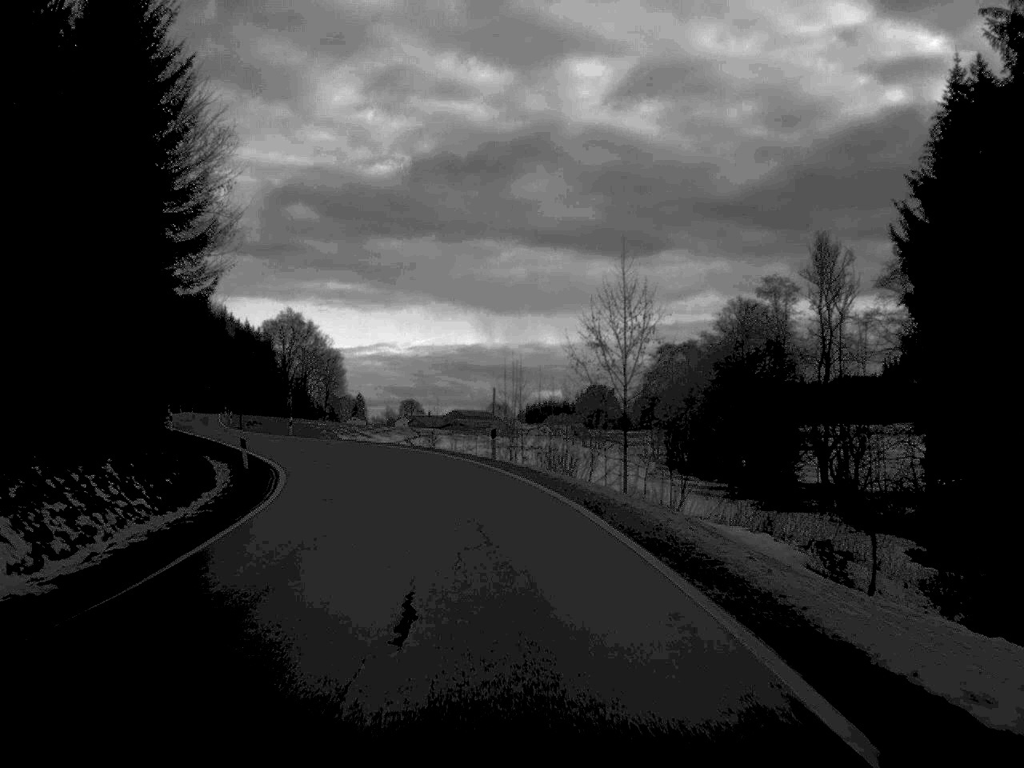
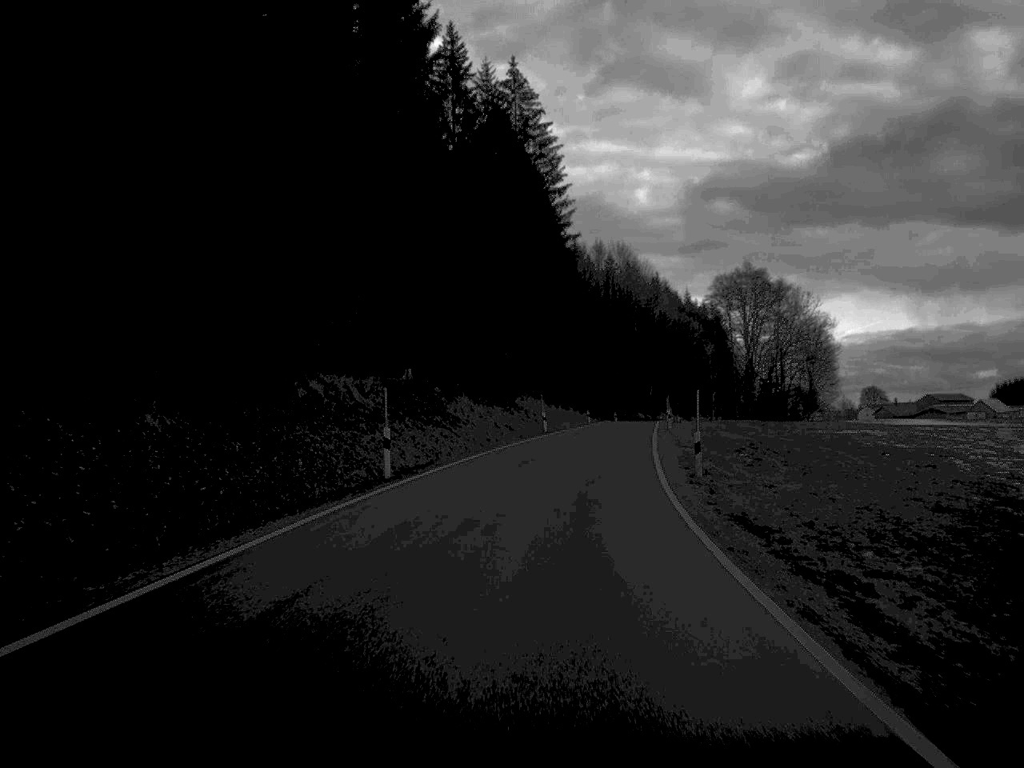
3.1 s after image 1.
(-18.8, +78.1) m; -19°
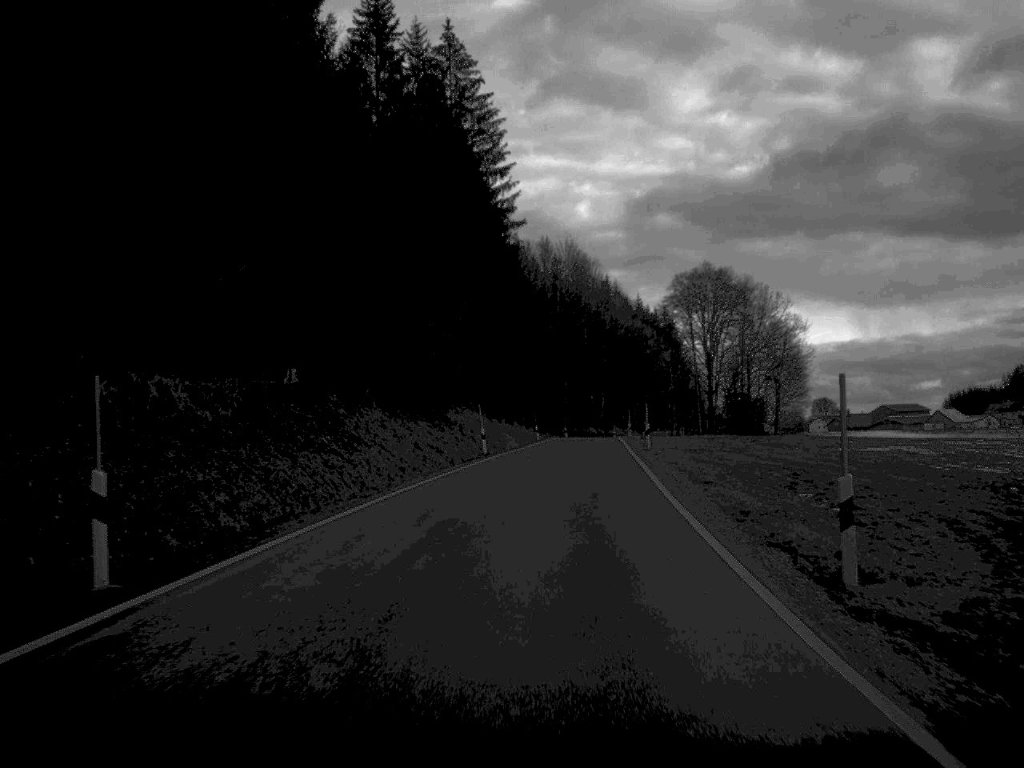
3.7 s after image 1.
(+0.4, +16.5) m; +3°
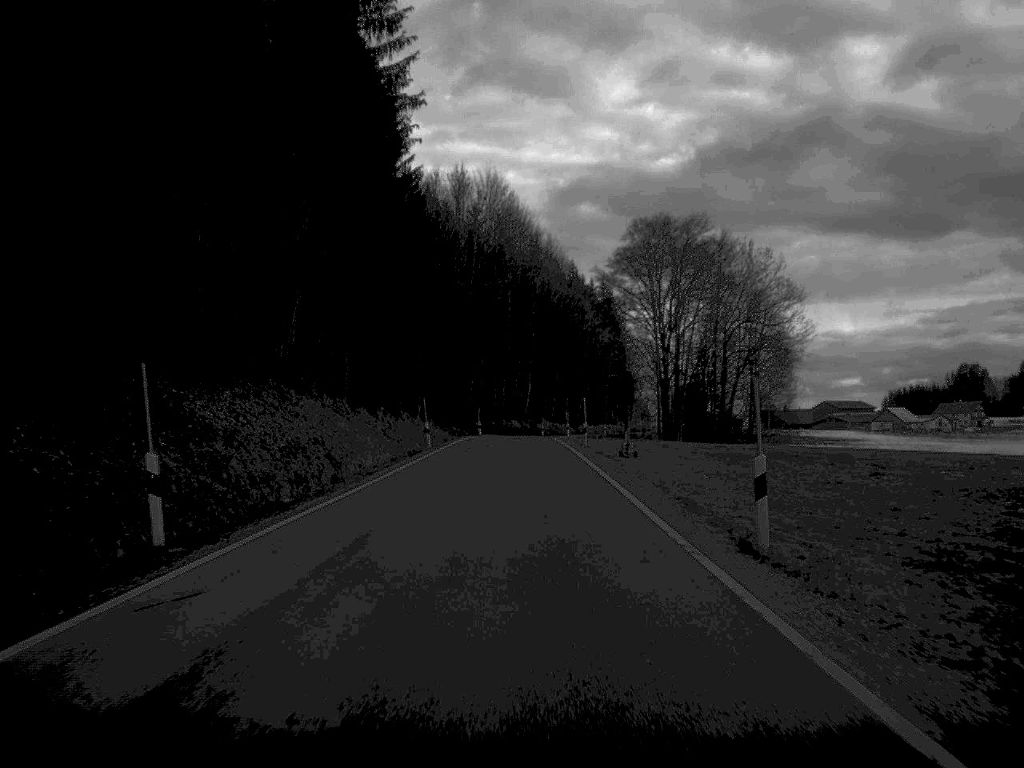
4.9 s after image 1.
(+1.4, +37.8) m; +3°
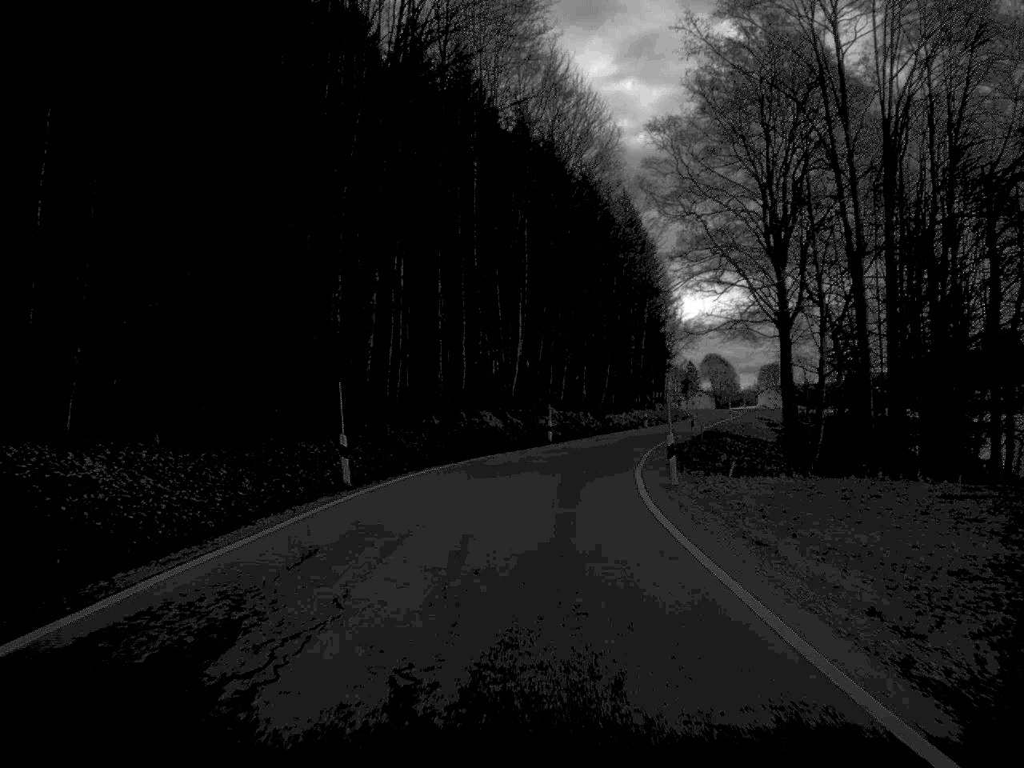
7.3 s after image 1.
(-0.2, +68.2) m; +1°
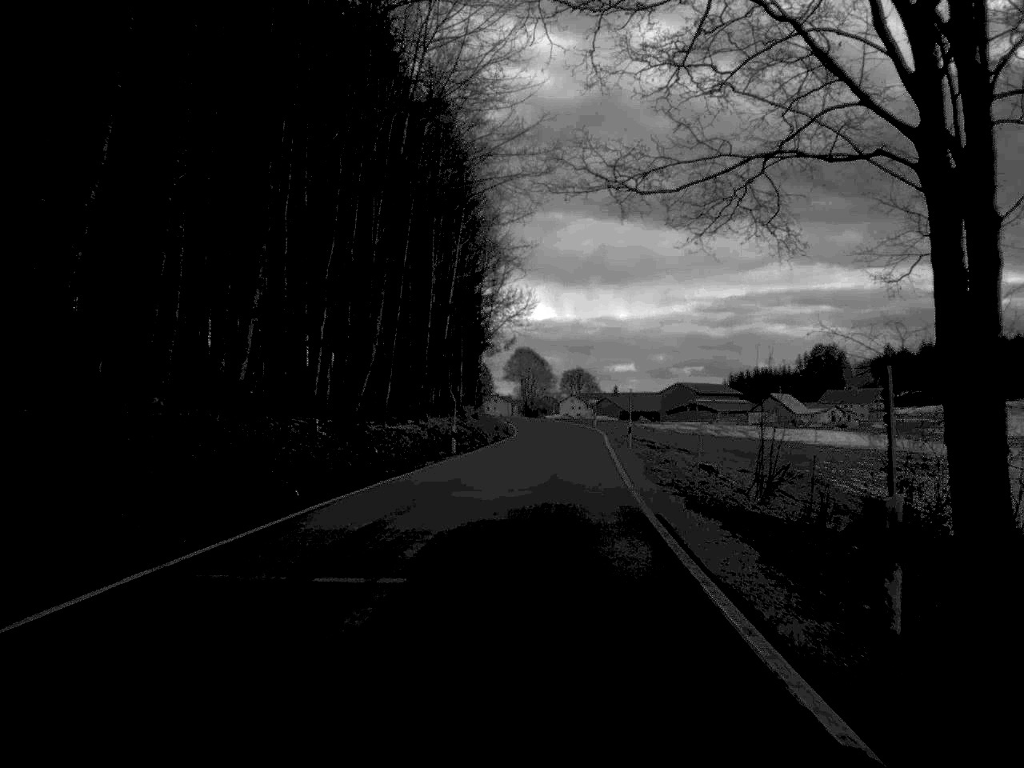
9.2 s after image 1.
(+4.1, +51.7) m; +9°
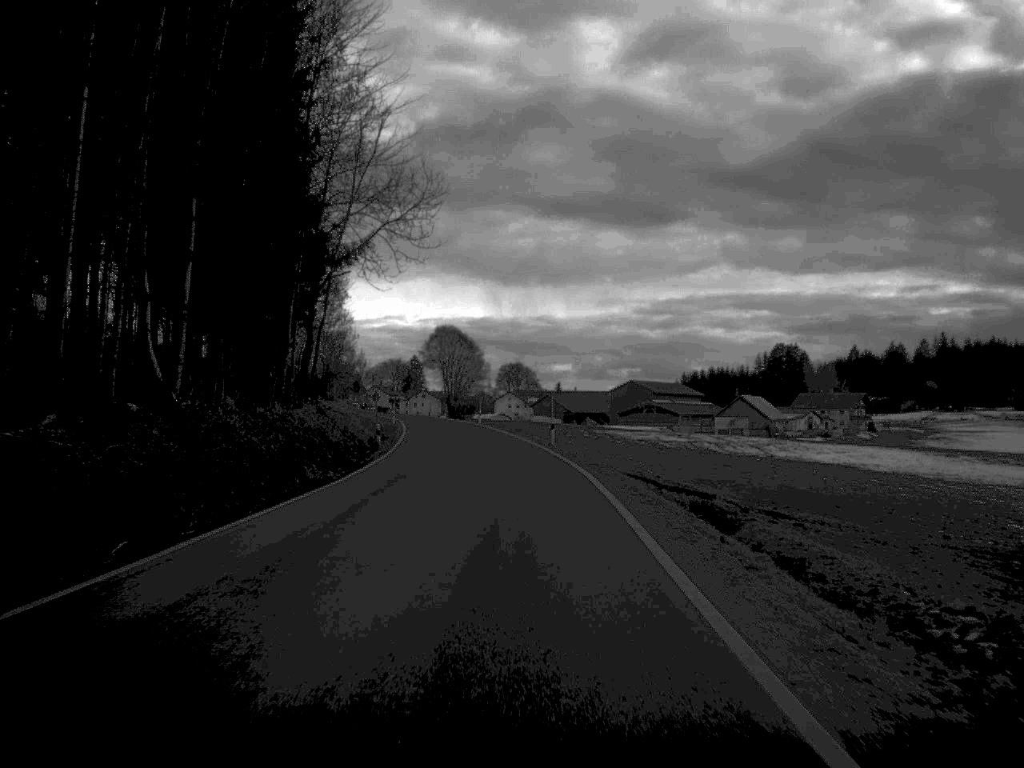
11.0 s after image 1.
(+1.7, +48.8) m; +2°
